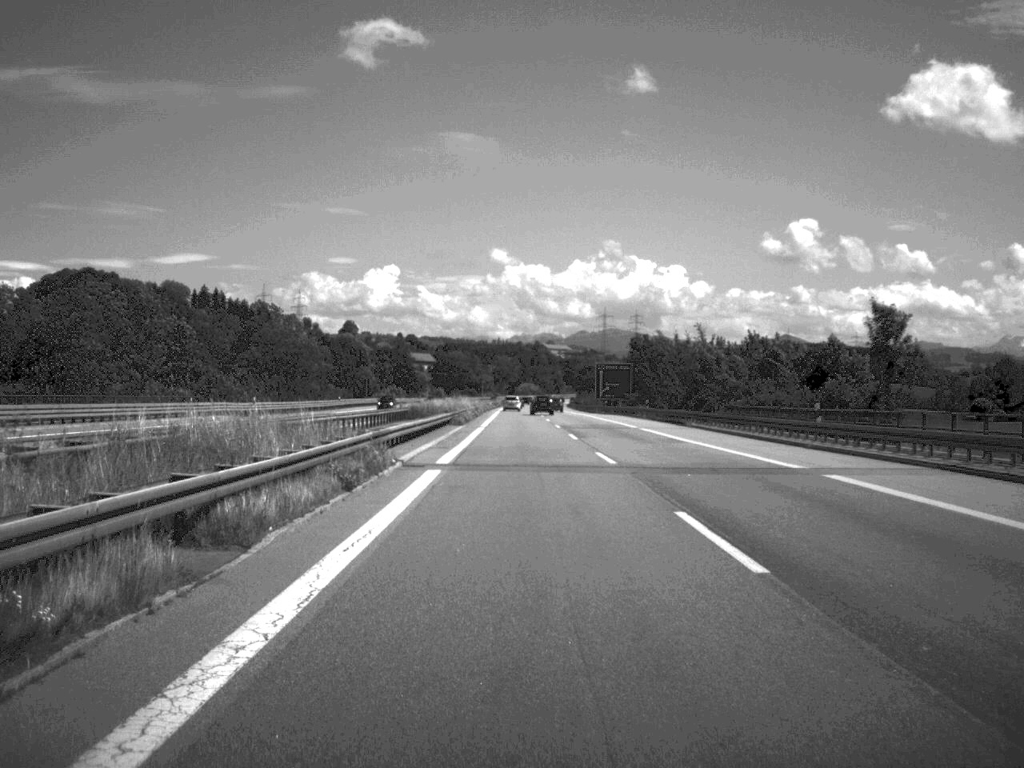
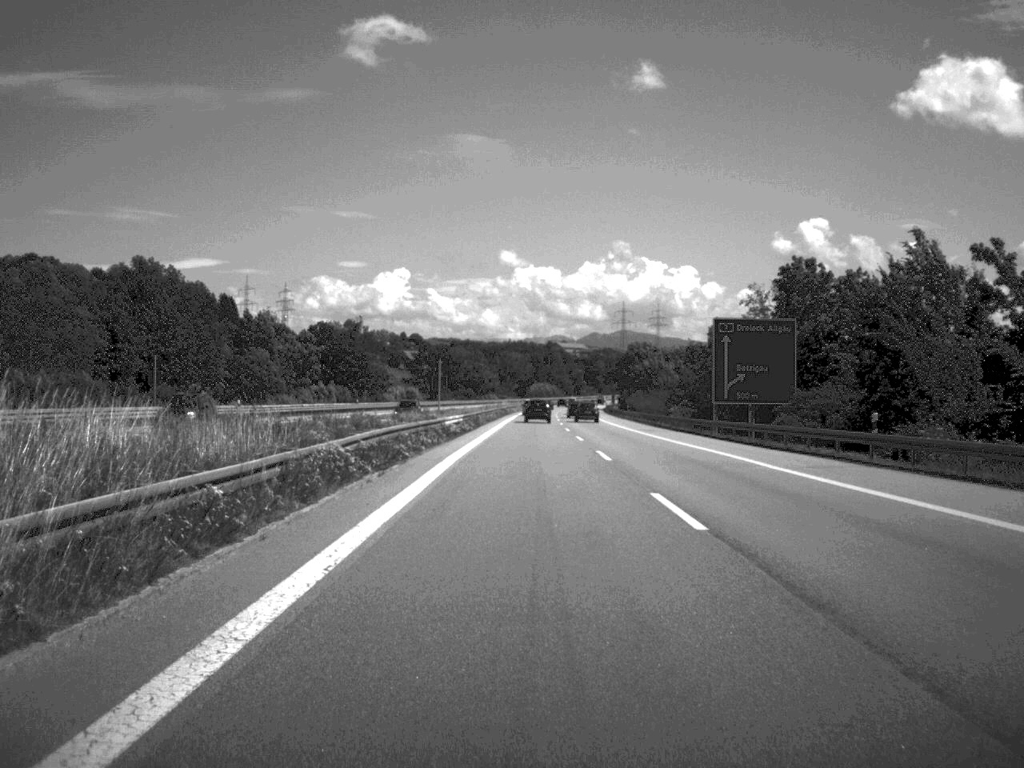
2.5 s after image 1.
(-0.7, +102.6) m; -1°
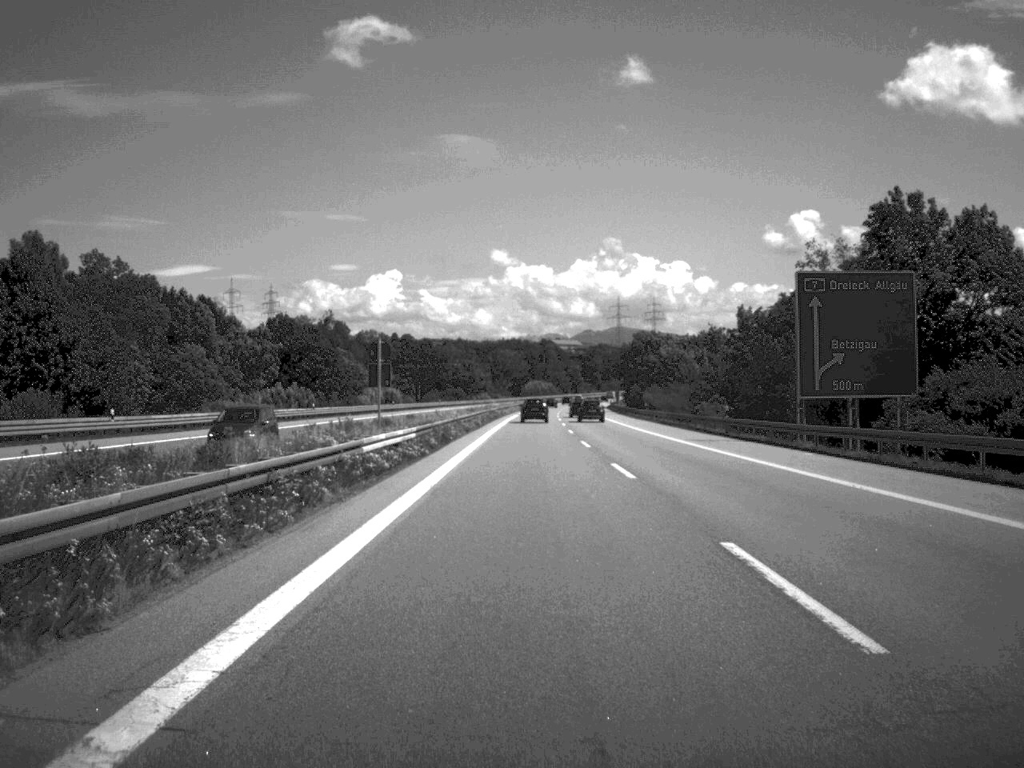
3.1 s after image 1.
(0.0, +25.0) m; 0°
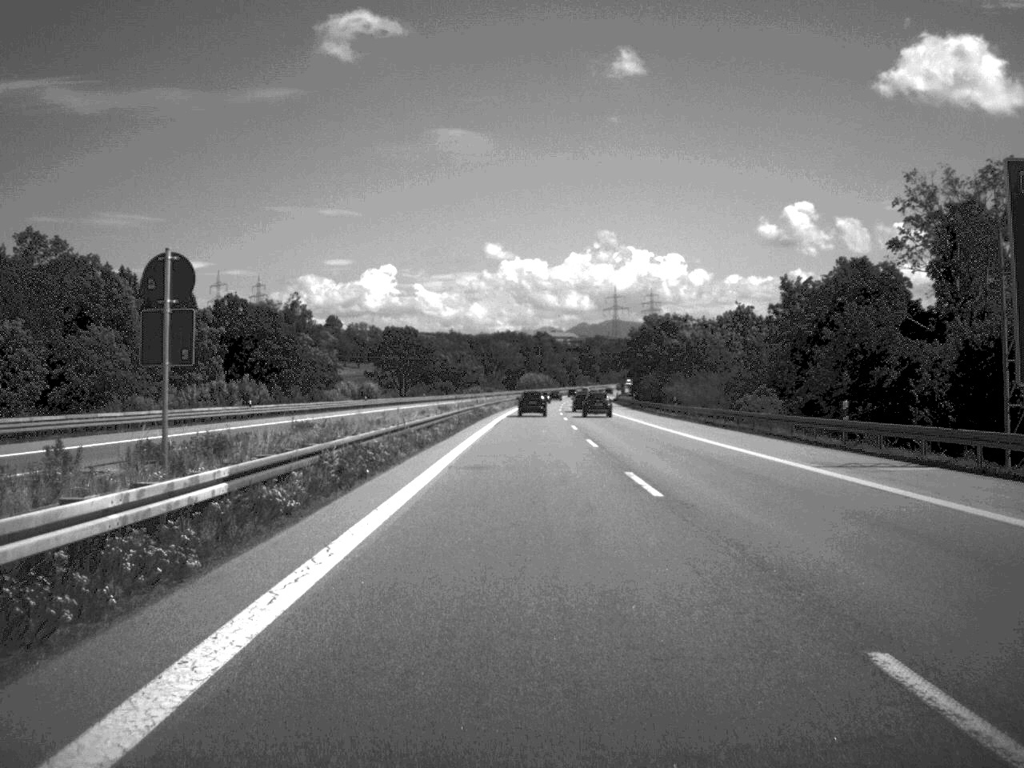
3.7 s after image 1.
(0.0, +23.7) m; 0°
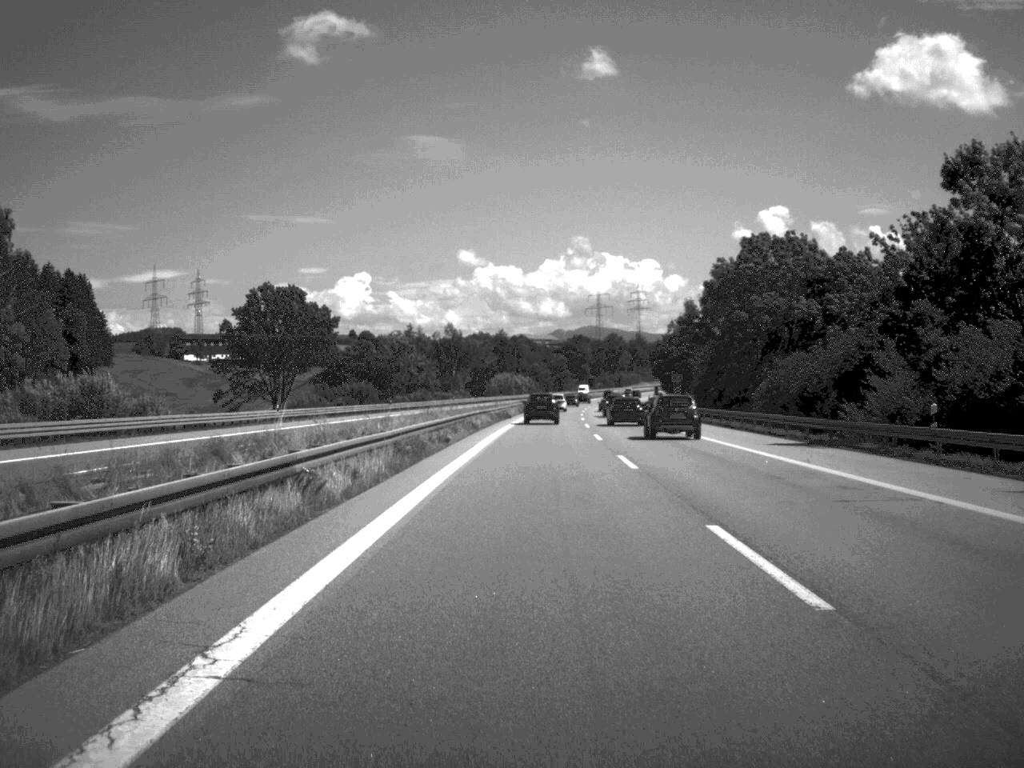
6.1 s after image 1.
(+0.5, +98.8) m; +1°
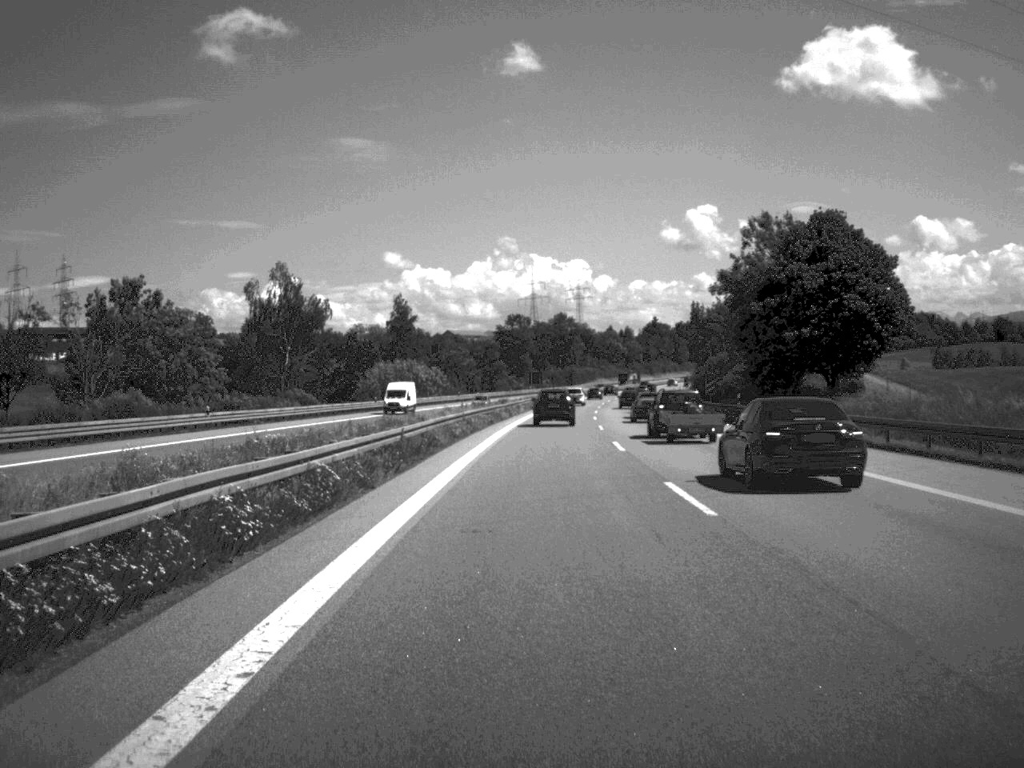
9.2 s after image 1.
(+2.8, +117.0) m; +3°
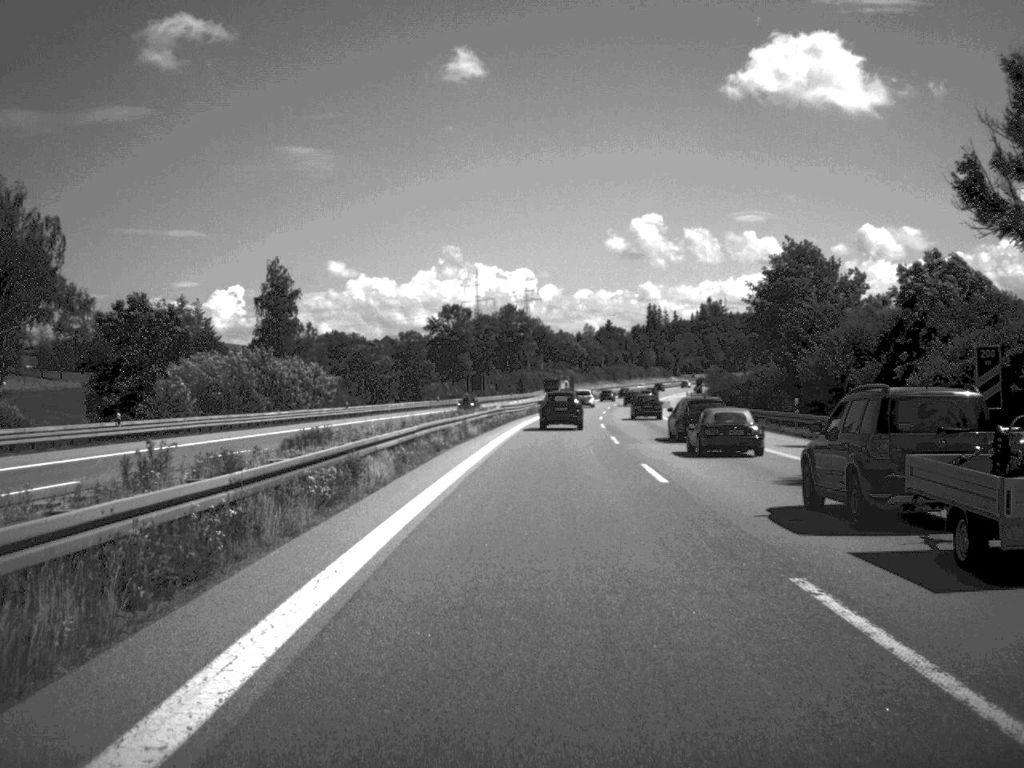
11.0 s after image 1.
(+1.3, +64.2) m; +2°
